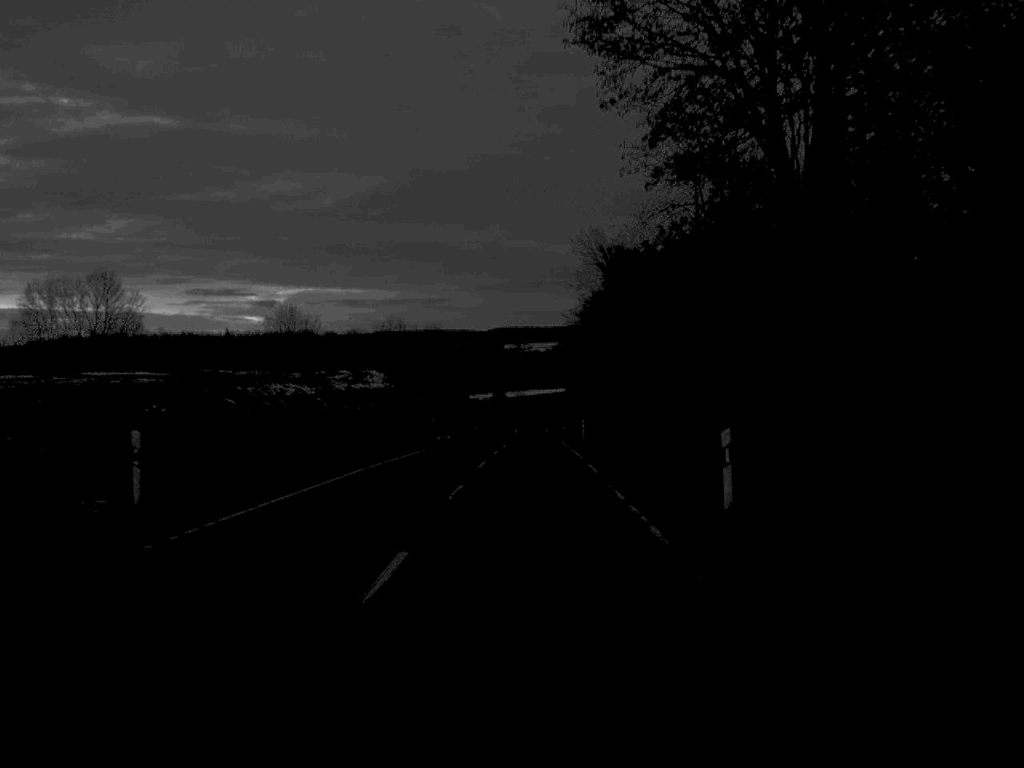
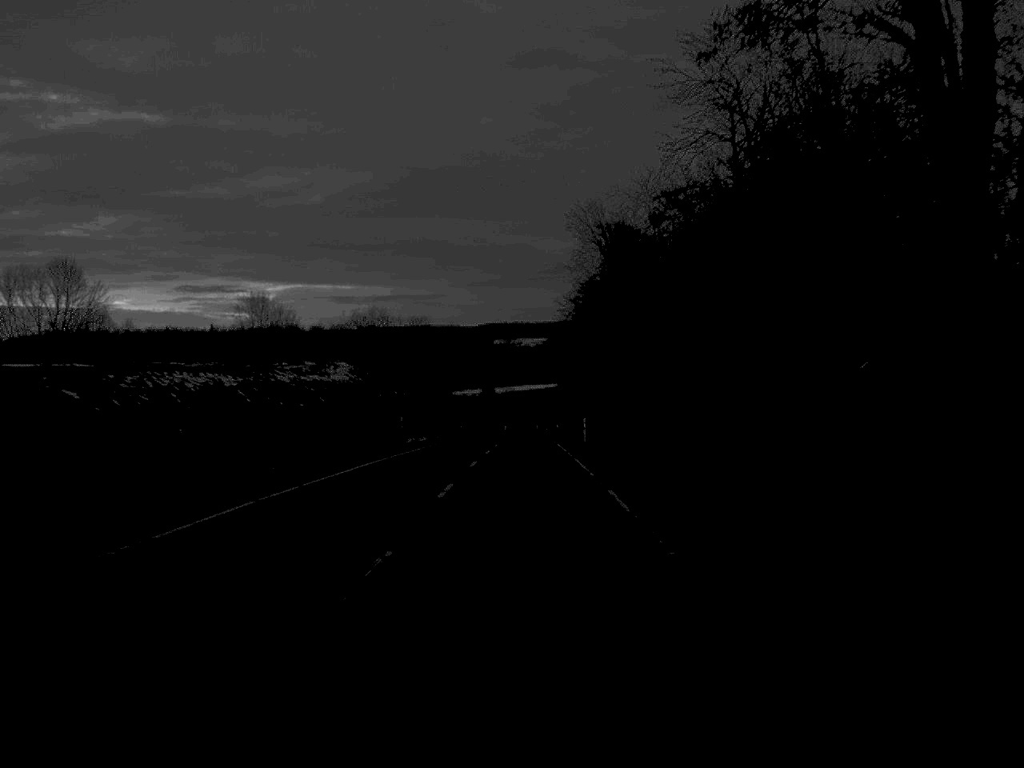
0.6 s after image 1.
(0.0, +12.1) m; 0°
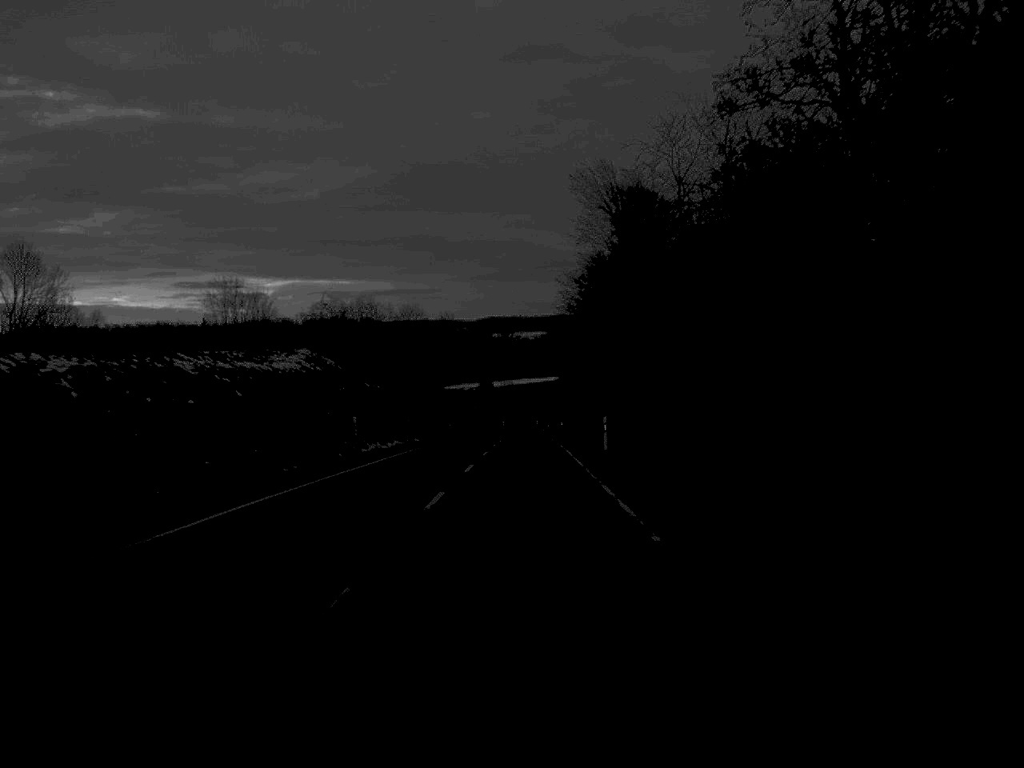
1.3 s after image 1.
(0.0, +14.5) m; 0°
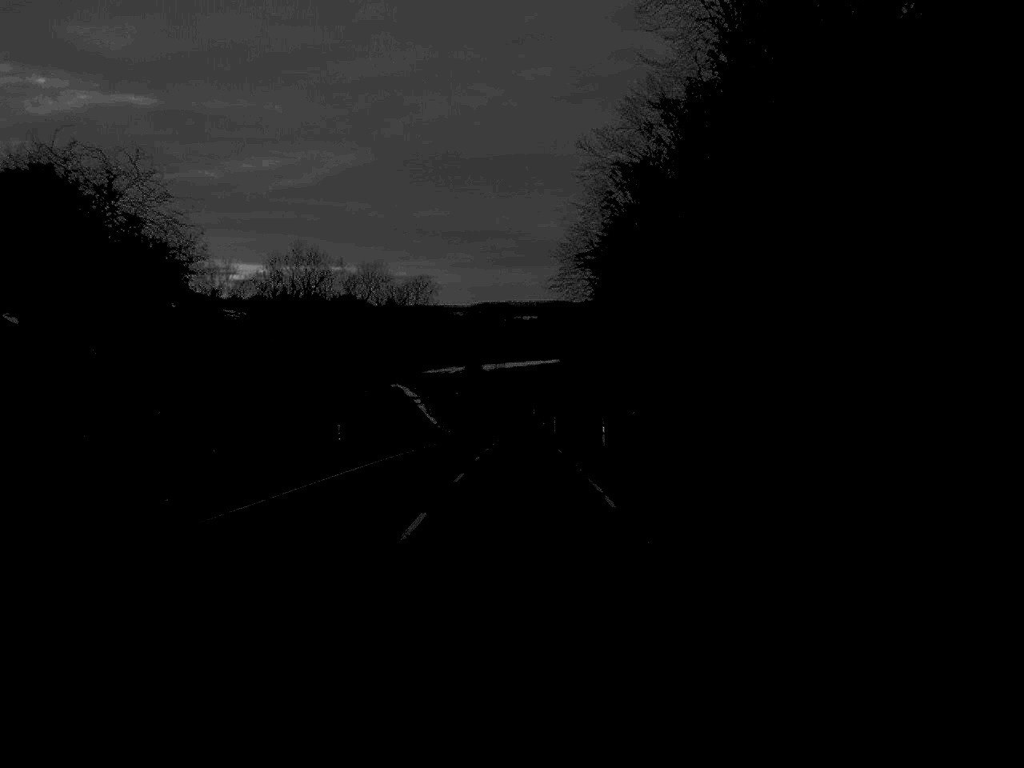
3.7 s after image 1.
(0.0, +51.1) m; 0°
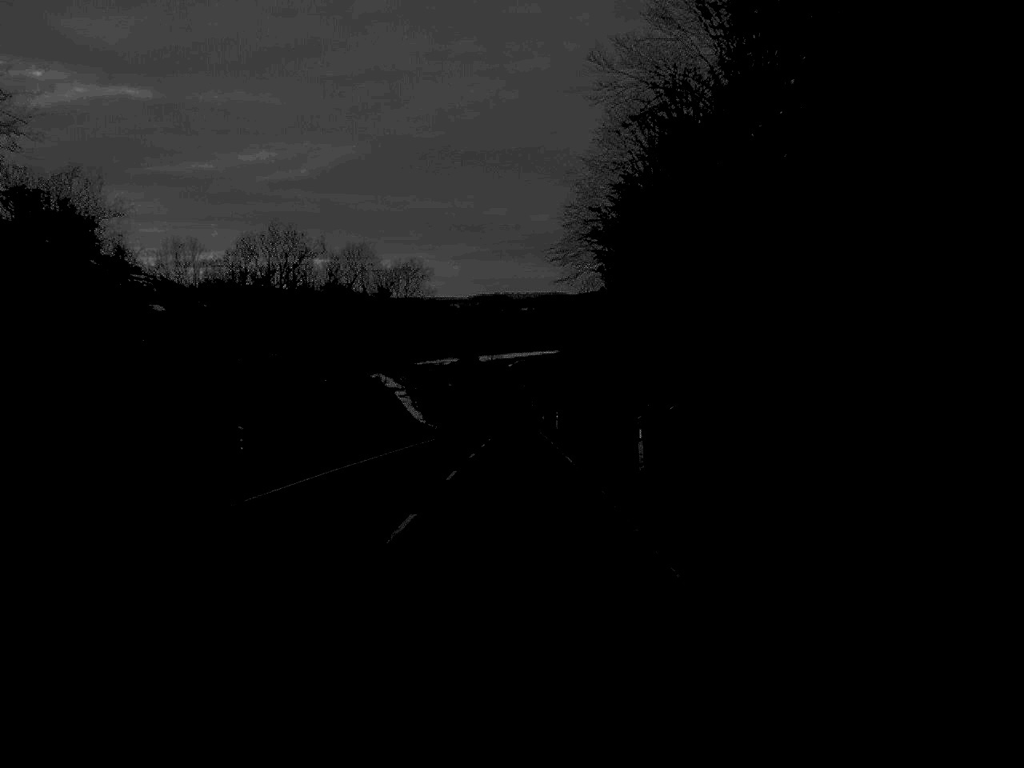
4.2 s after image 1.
(0.0, +12.8) m; 0°
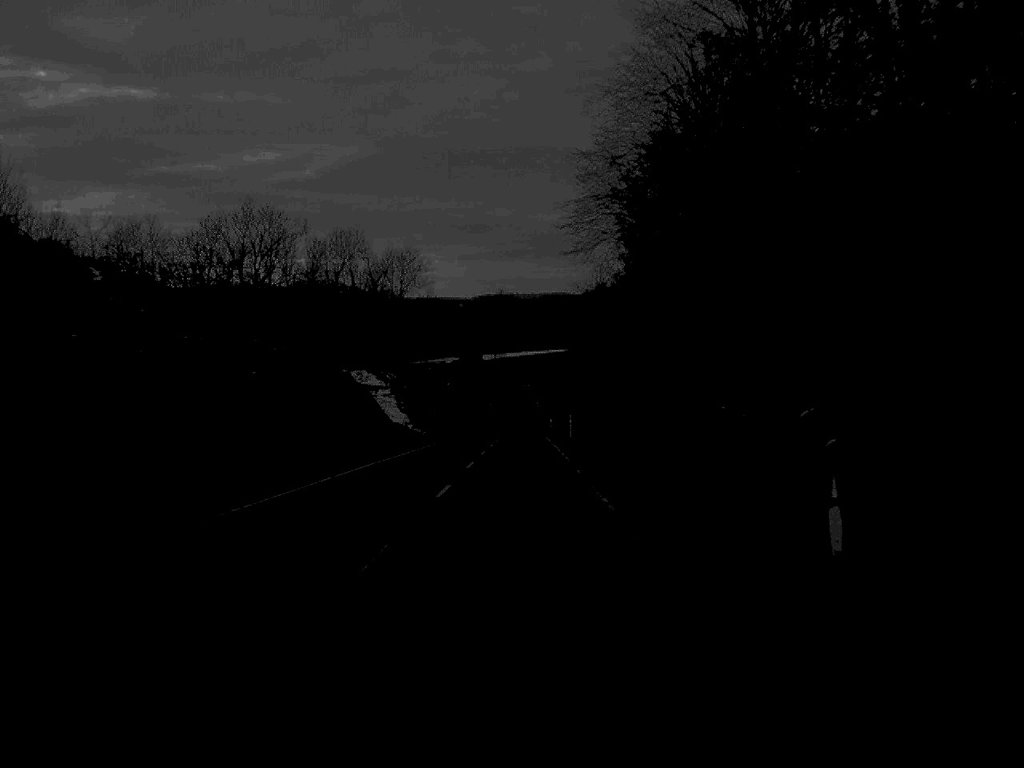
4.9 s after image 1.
(0.0, +15.4) m; 0°
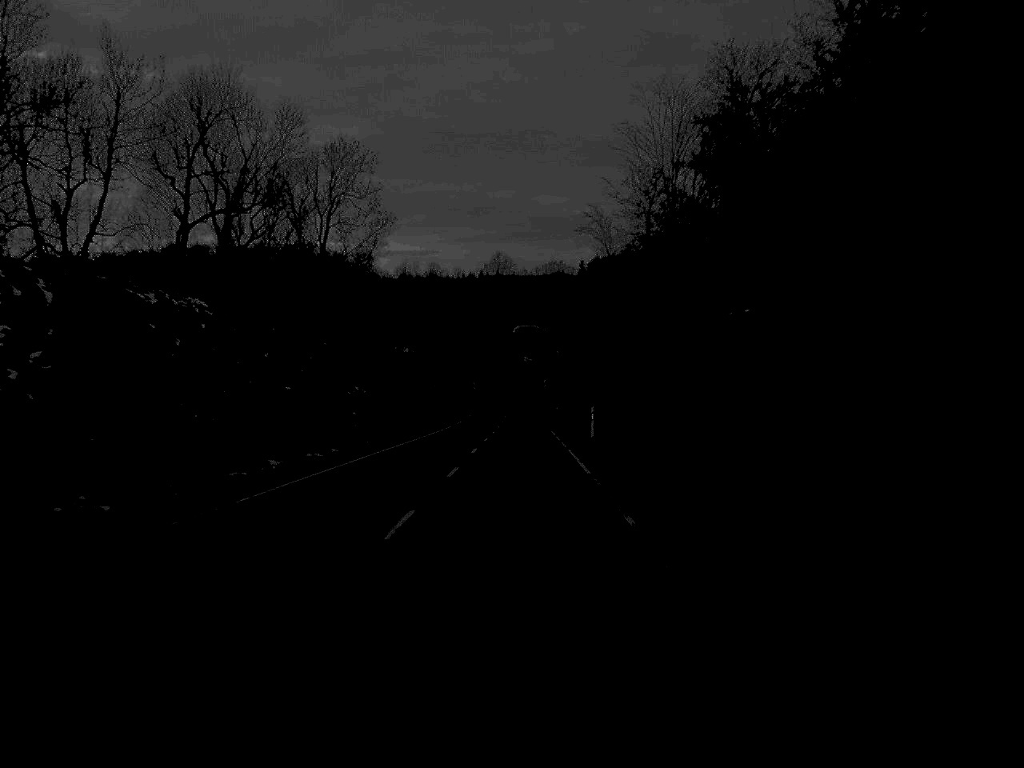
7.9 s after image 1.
(-0.1, +67.2) m; 0°
